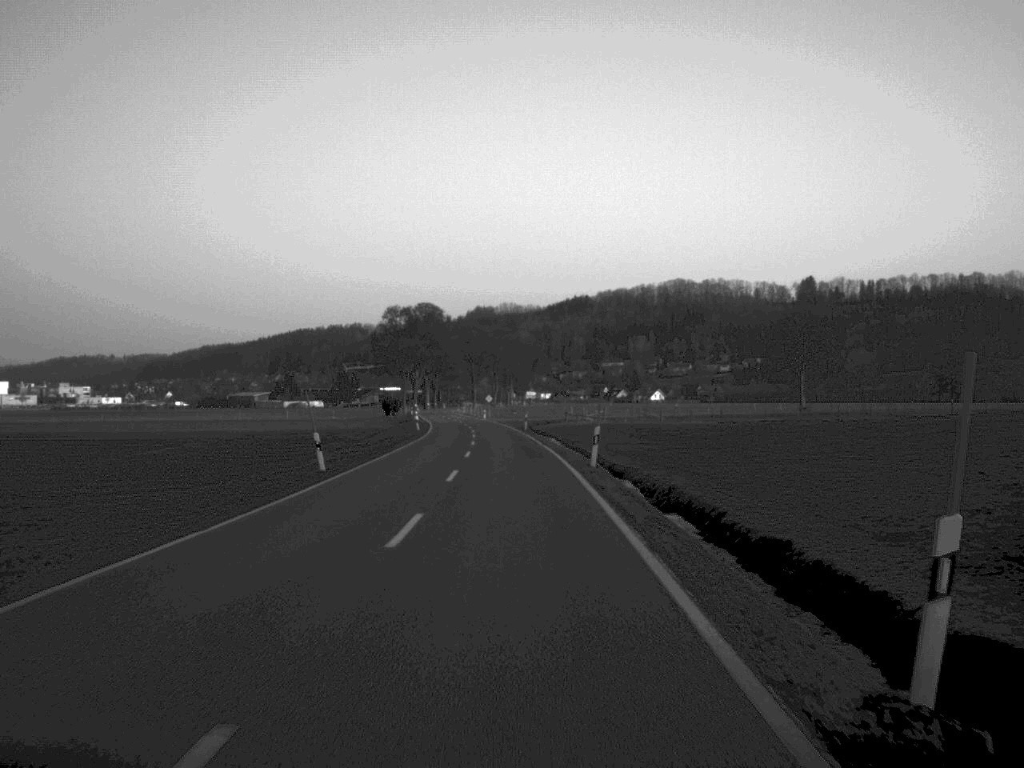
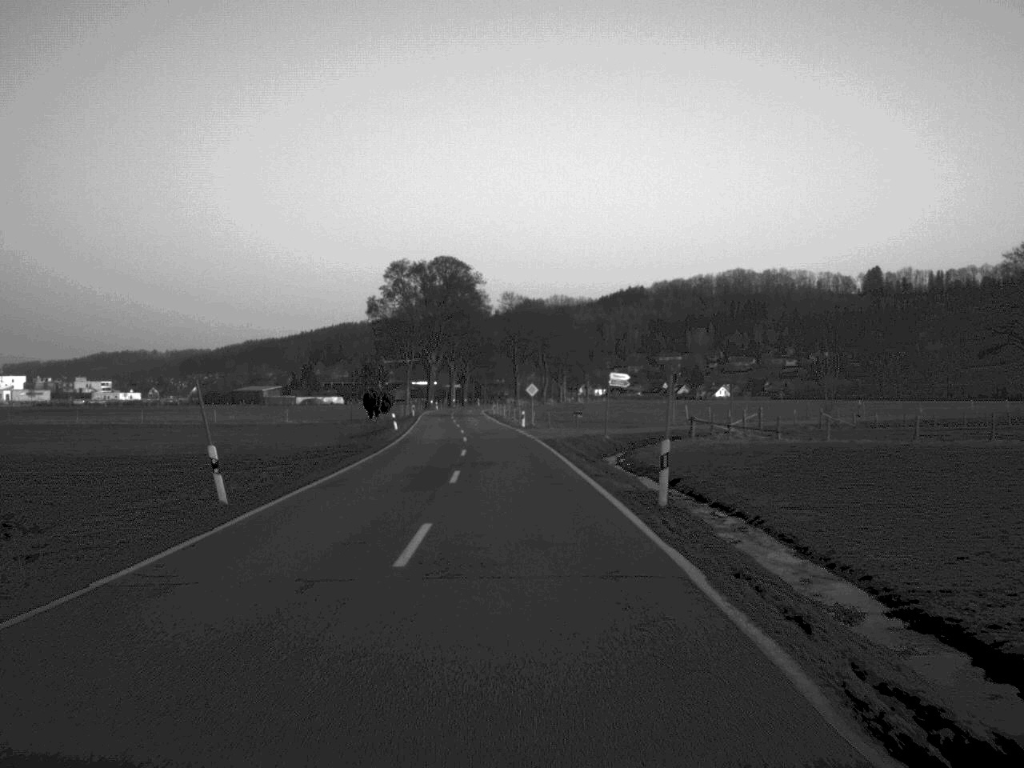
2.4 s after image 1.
(-1.4, +62.2) m; -2°
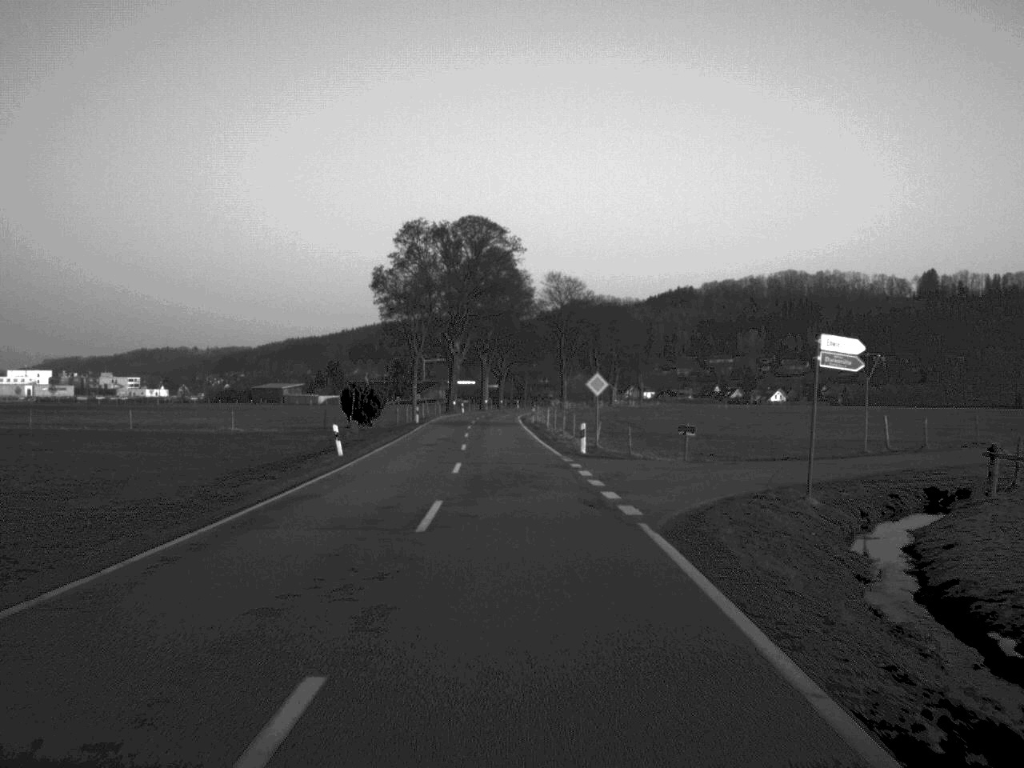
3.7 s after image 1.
(-0.5, +33.3) m; -2°
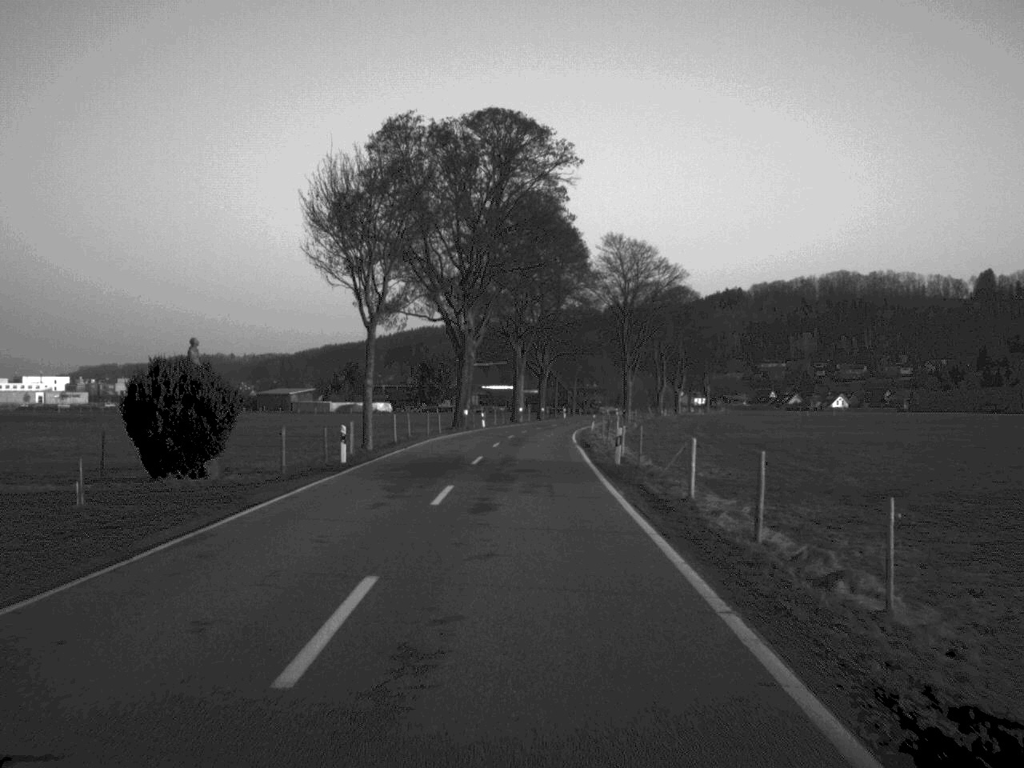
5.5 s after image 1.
(-0.8, +44.4) m; -2°
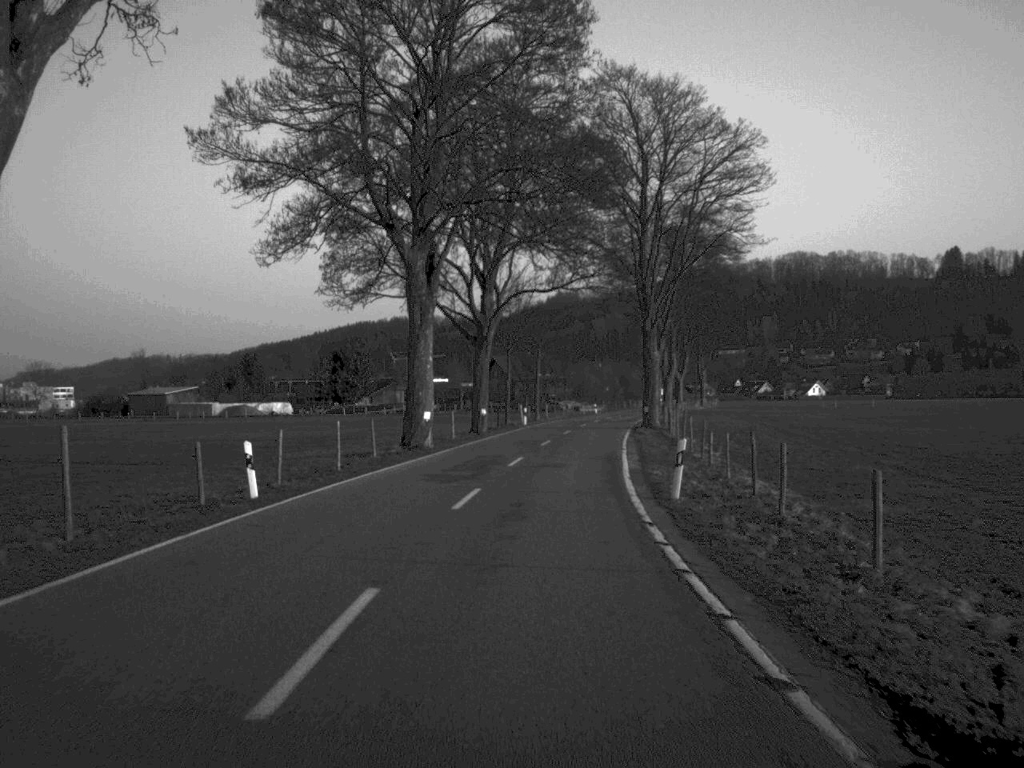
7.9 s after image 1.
(+1.0, +61.0) m; +3°
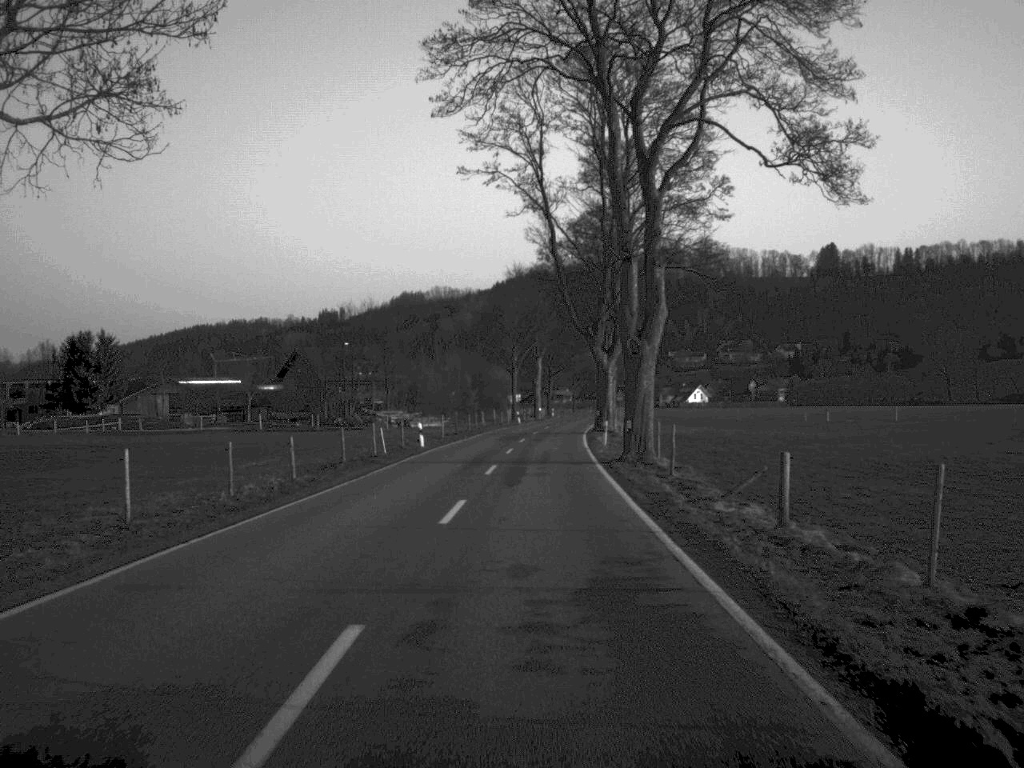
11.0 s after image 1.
(+4.8, +73.5) m; +7°
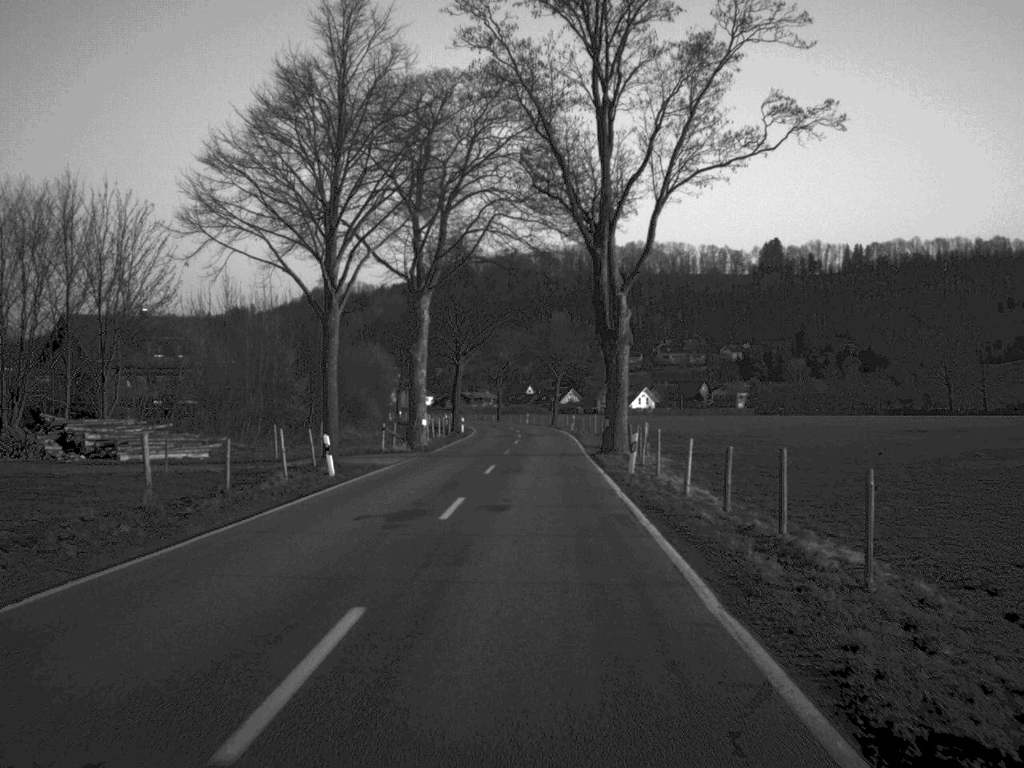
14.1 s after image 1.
(+2.1, +71.6) m; +4°
